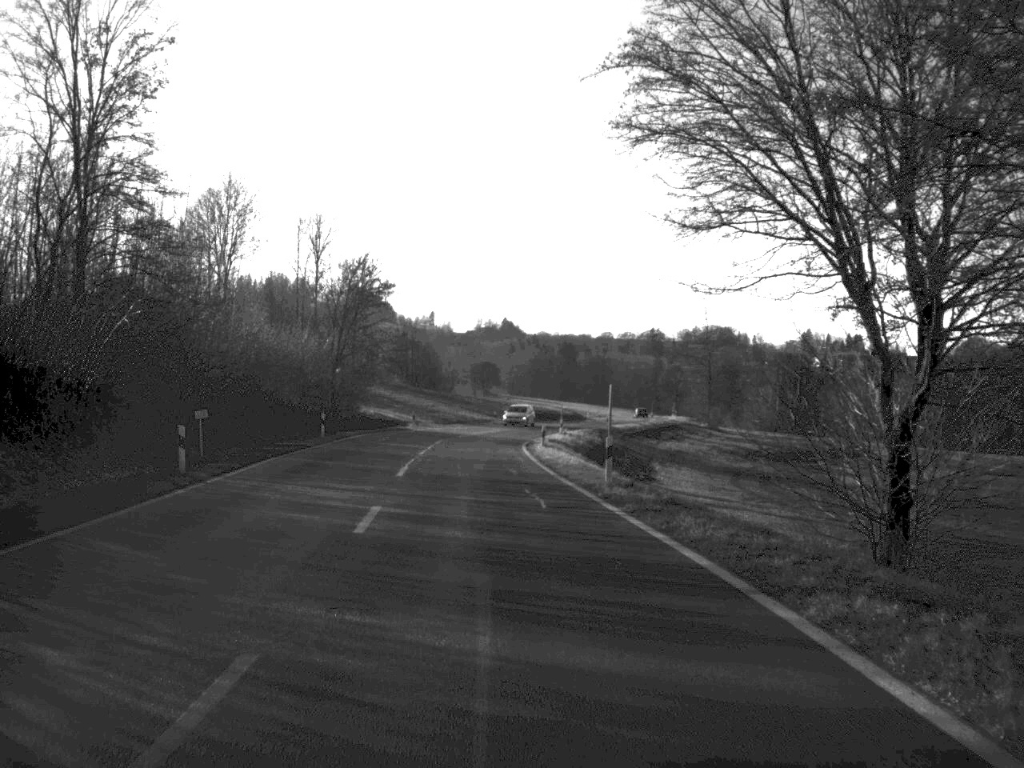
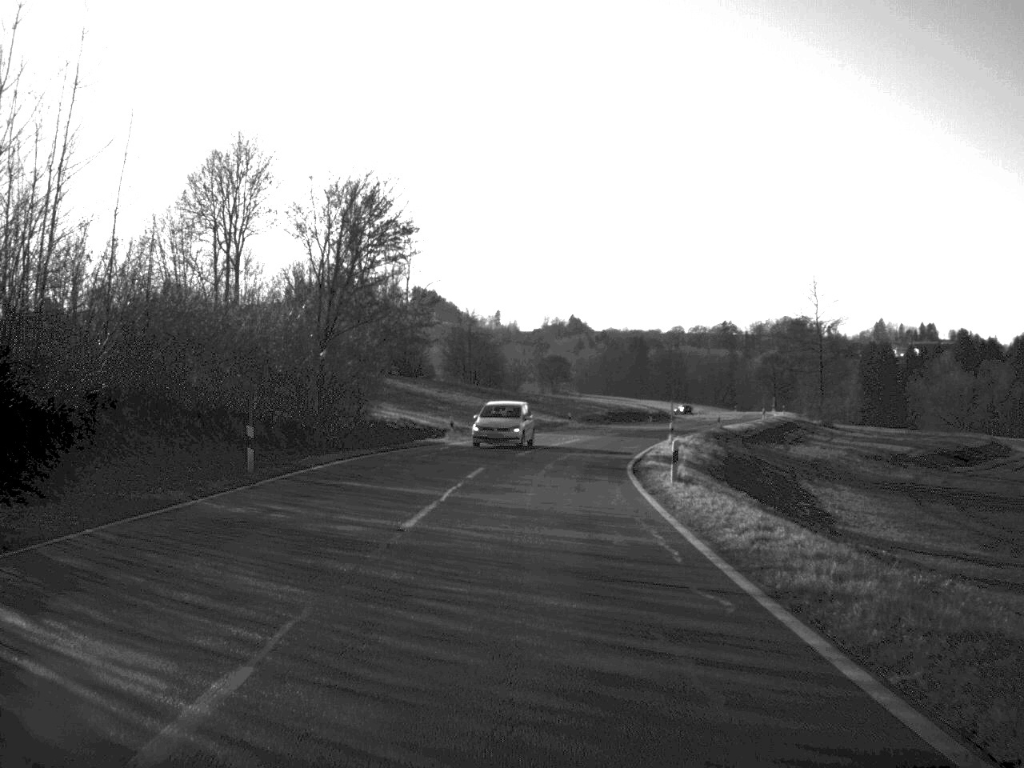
(-0.9, +24.5) m; -3°
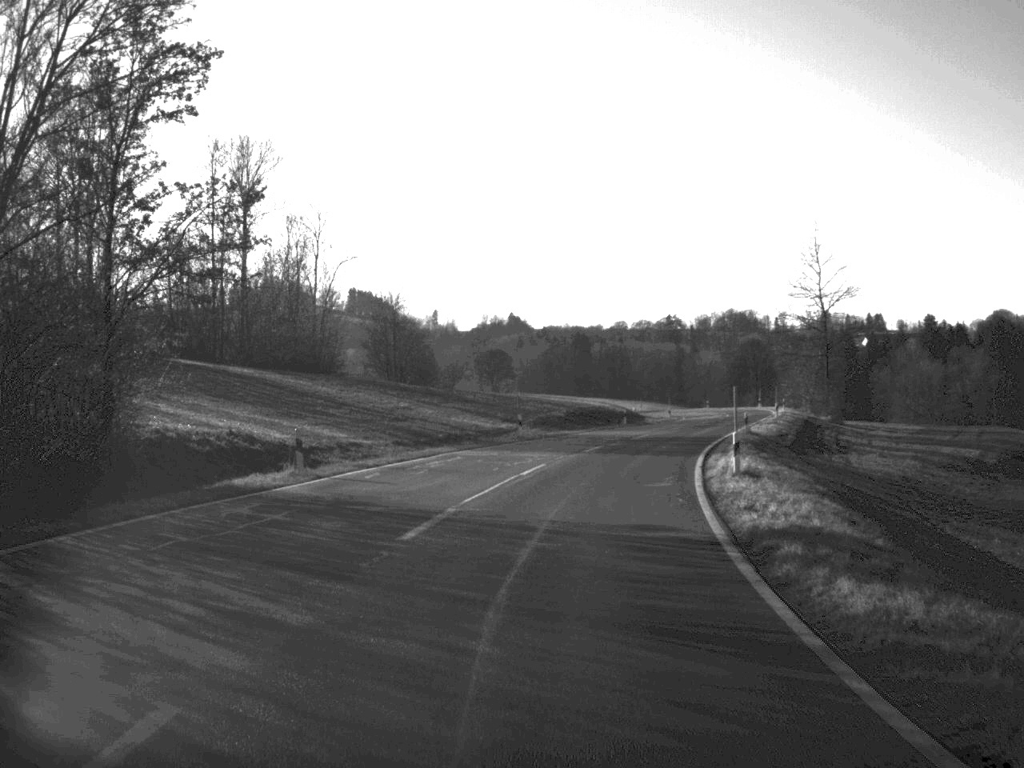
(+0.4, +25.3) m; +3°
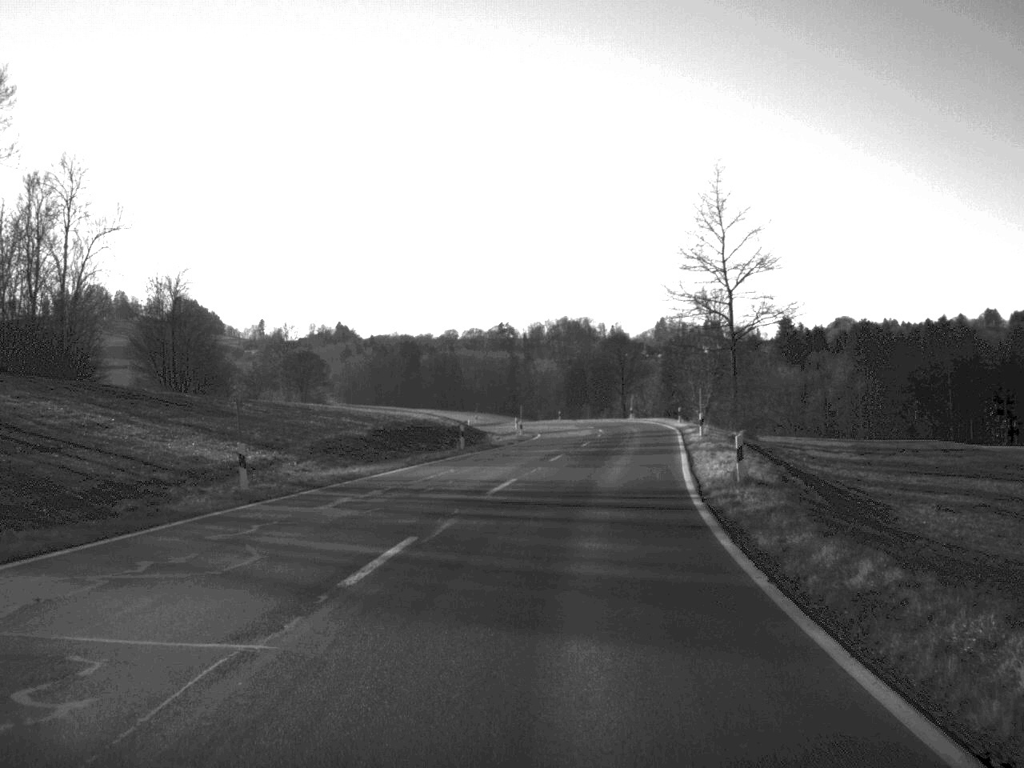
(+1.8, +27.2) m; +8°
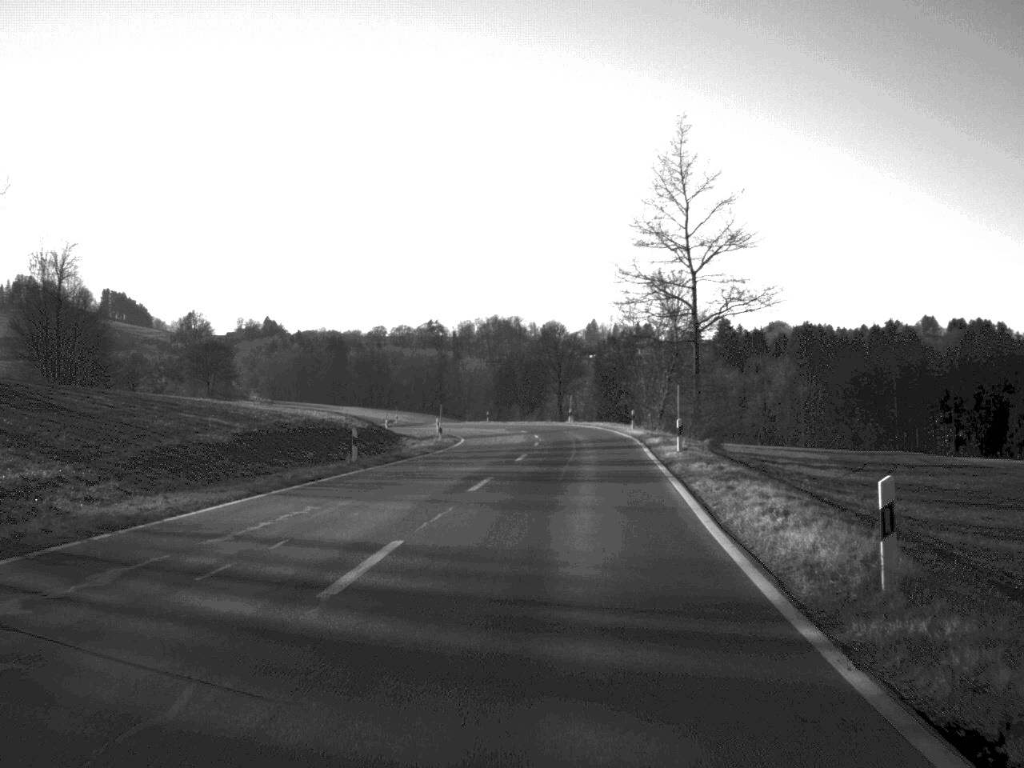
(+0.3, +12.5) m; +3°
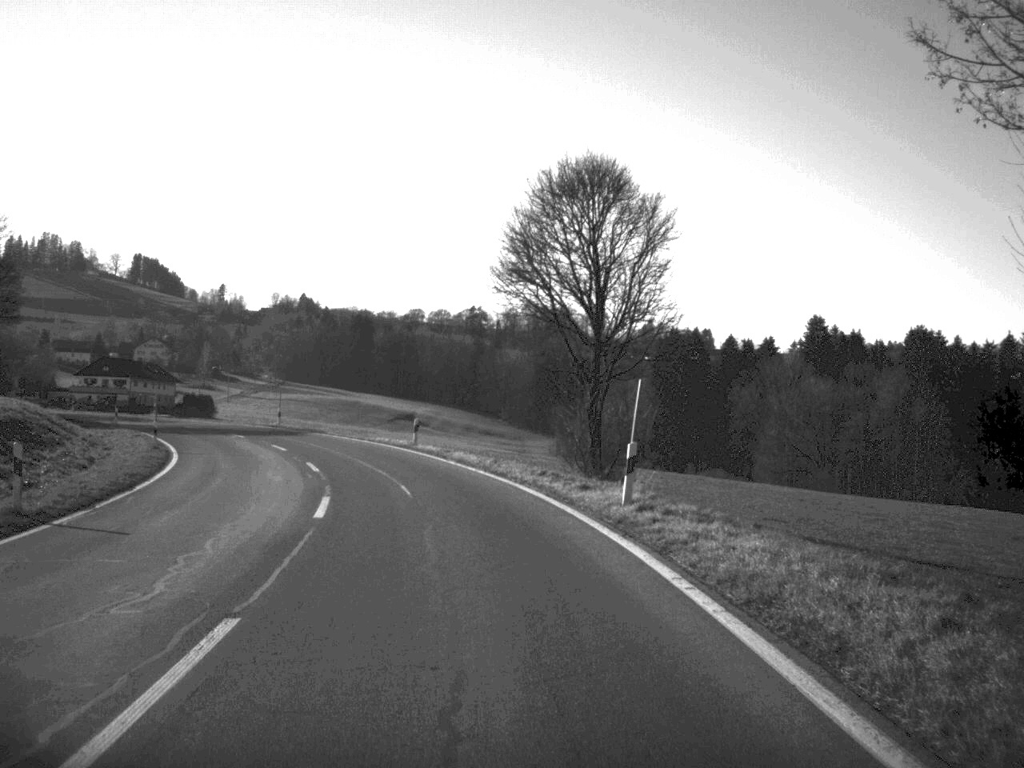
(+1.9, +65.5) m; -3°
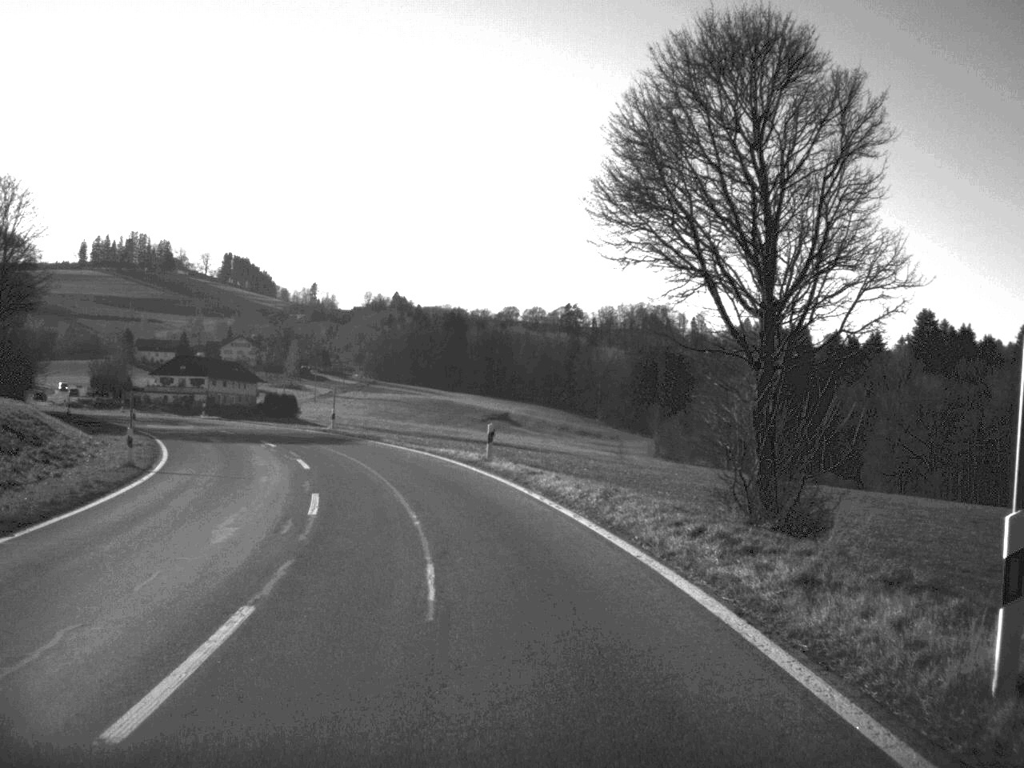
(-0.4, +11.9) m; -4°
